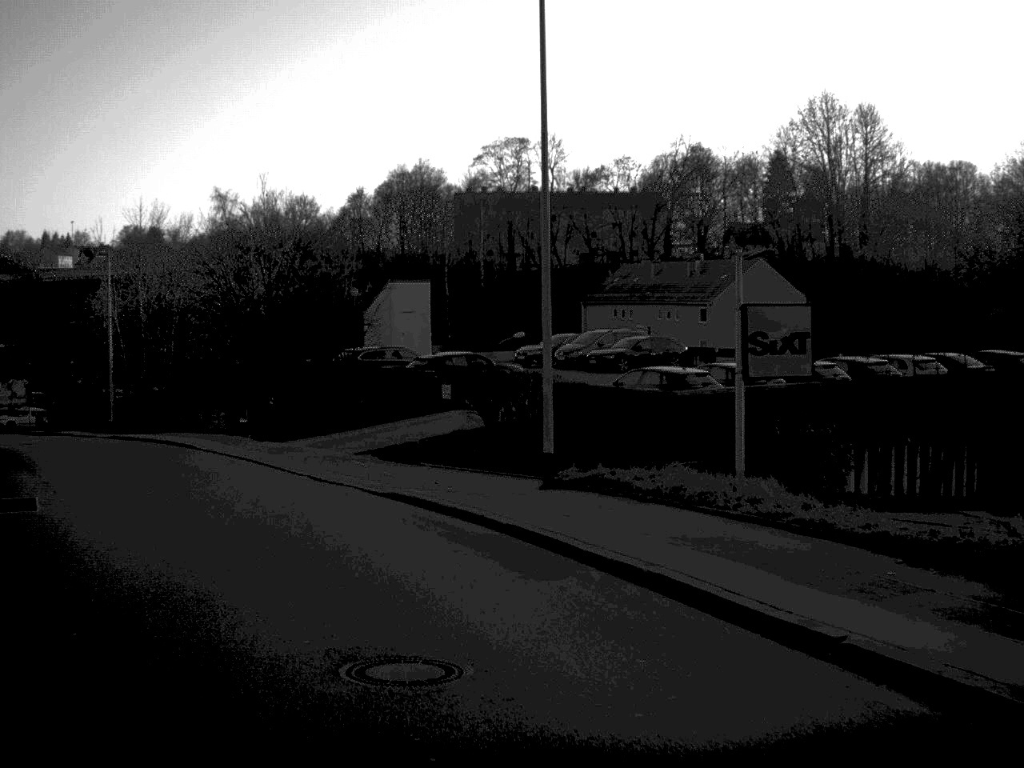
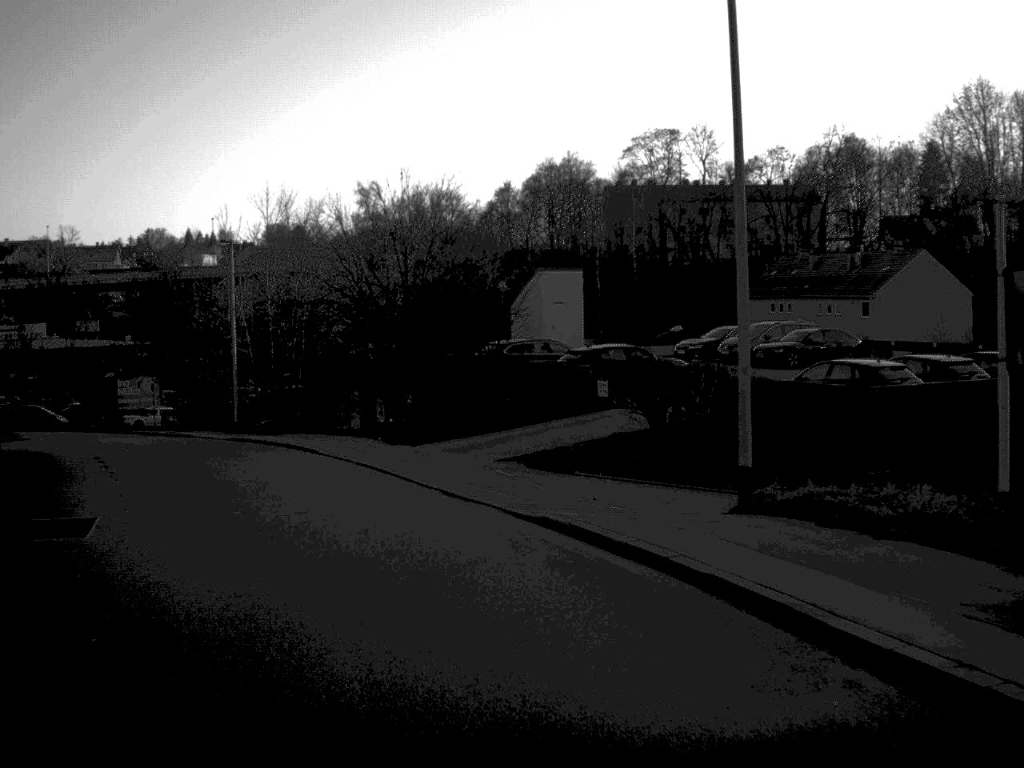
(-0.3, +4.4) m; -7°
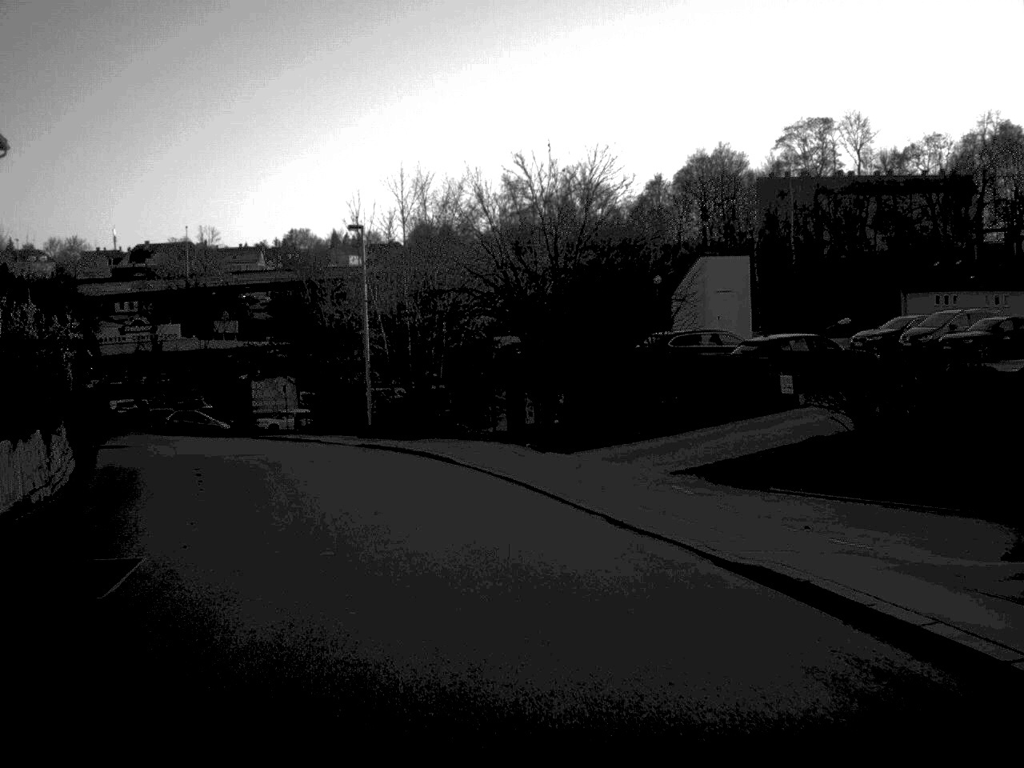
(-0.3, +4.8) m; -7°
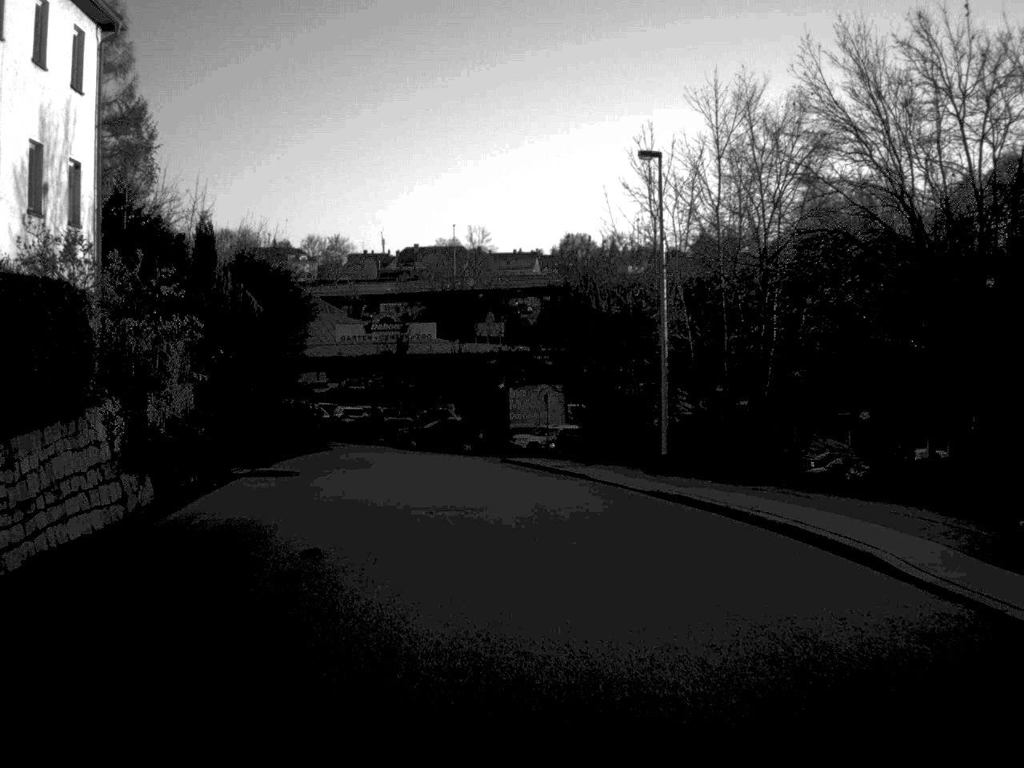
(-2.0, +15.5) m; -12°
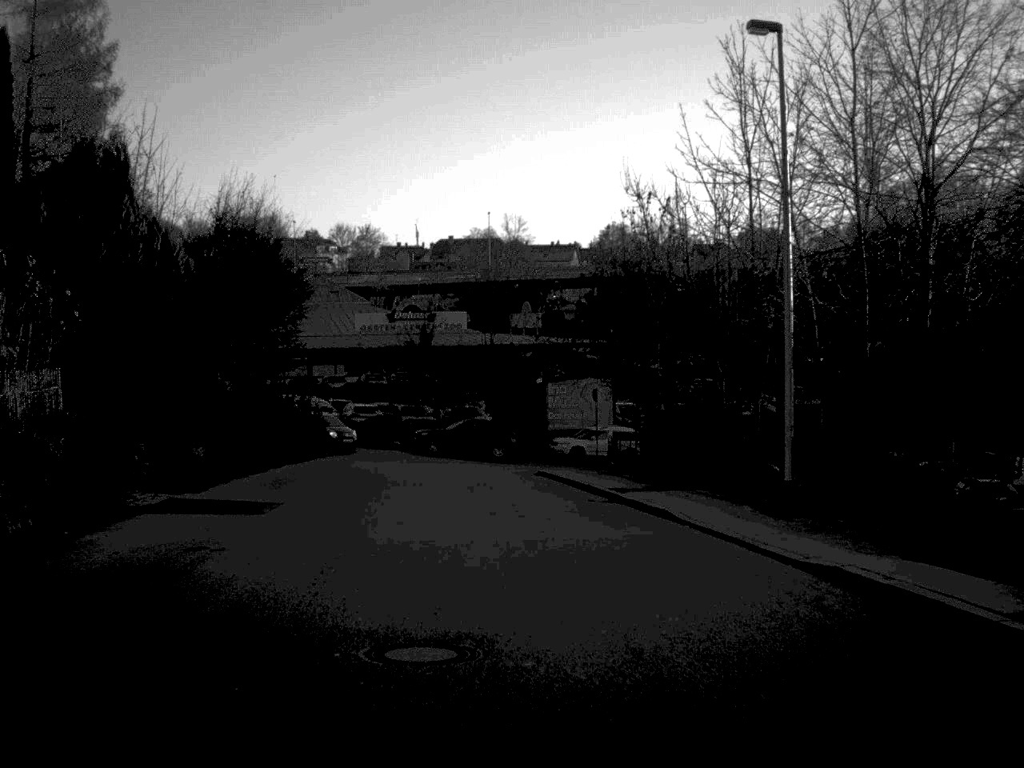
(-0.2, +10.4) m; -2°
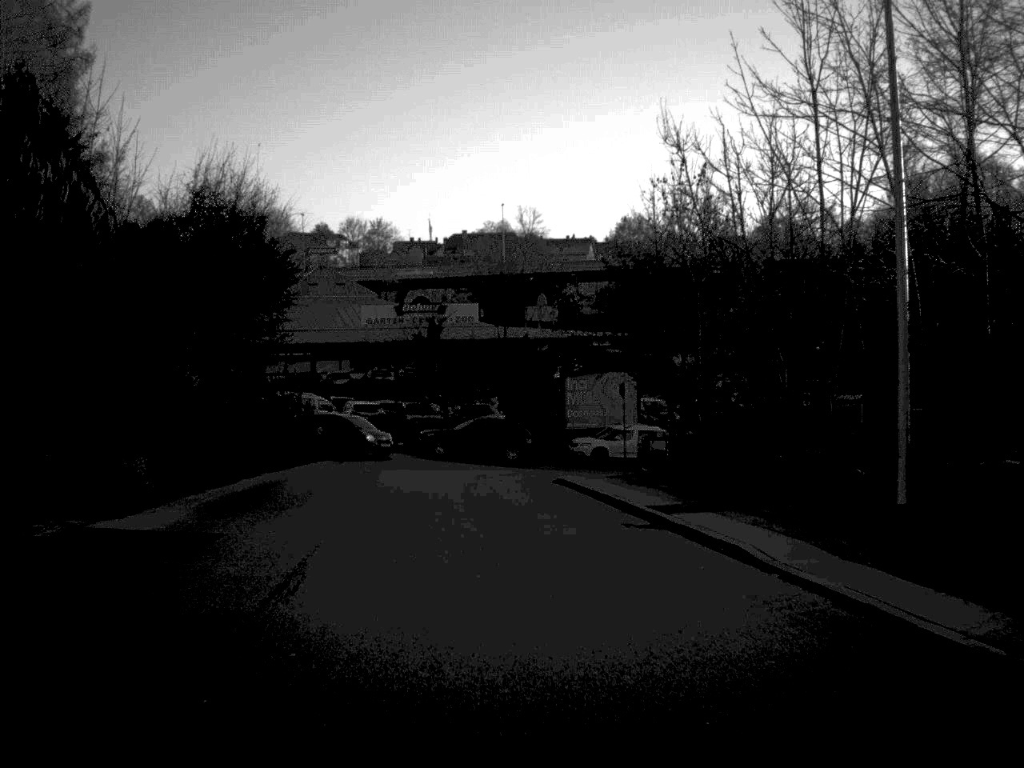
(0.0, +5.3) m; -1°
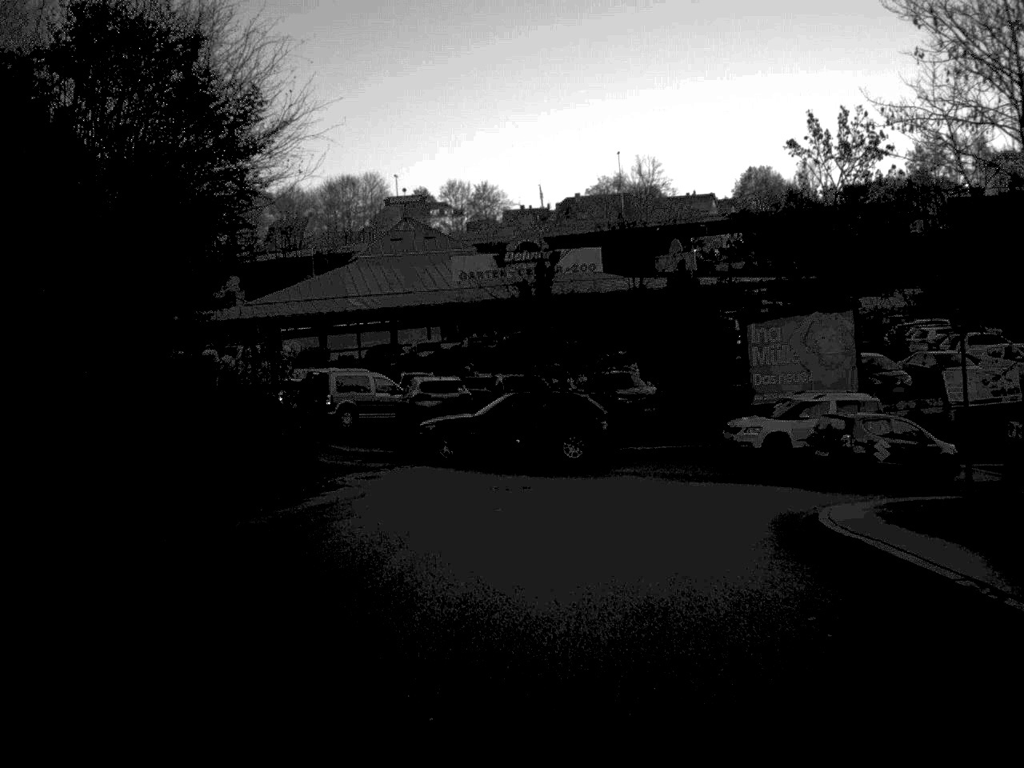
(-1.1, +20.0) m; -5°
